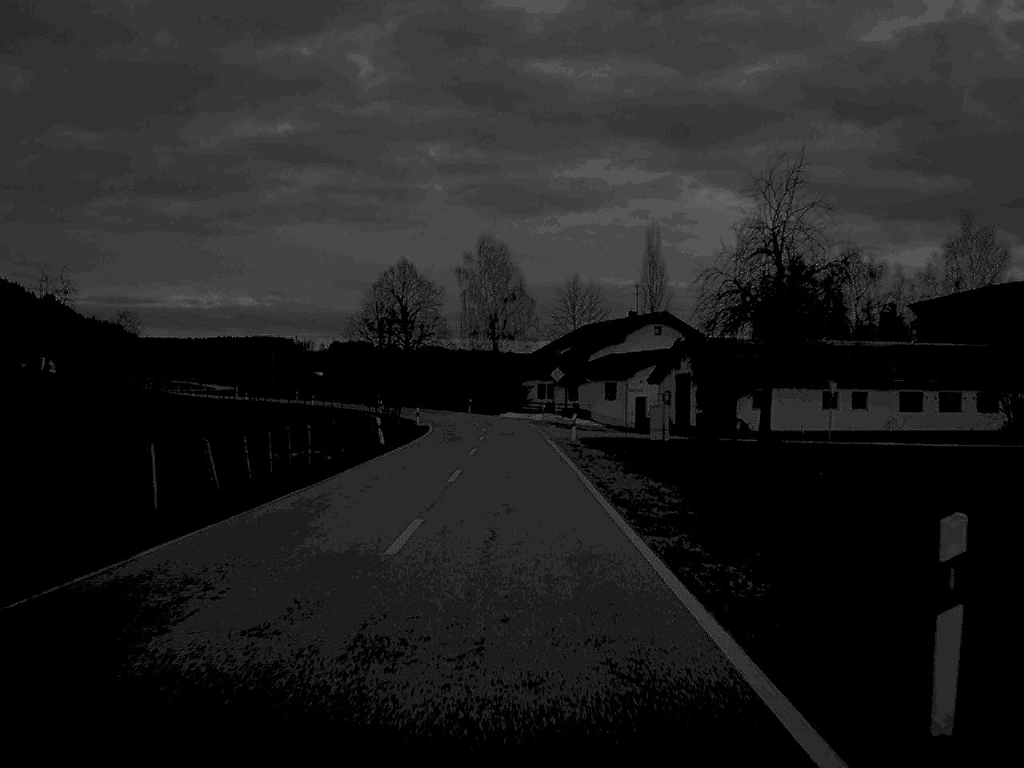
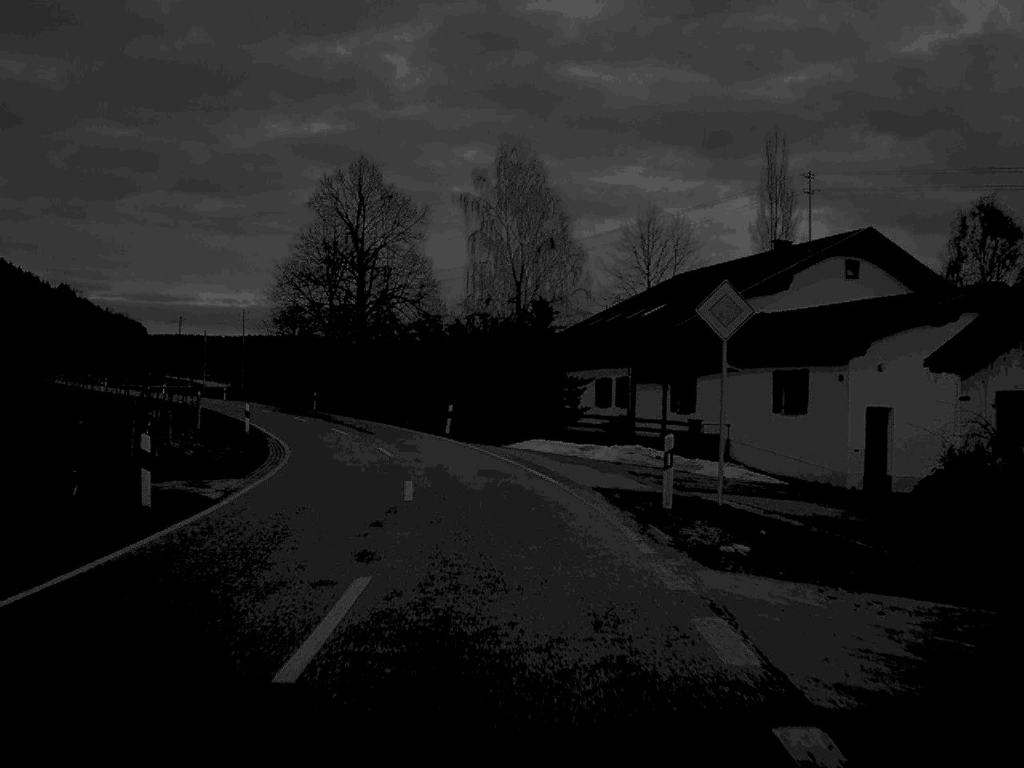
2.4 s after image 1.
(-0.3, +53.7) m; -2°
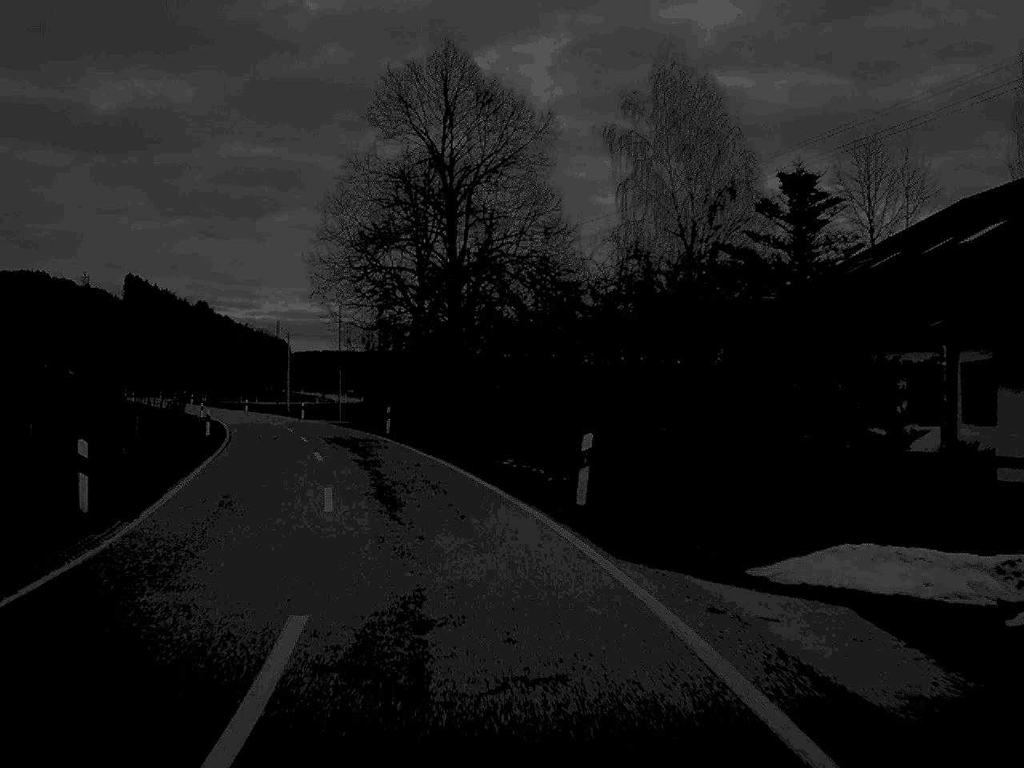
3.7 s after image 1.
(-1.2, +25.8) m; -7°
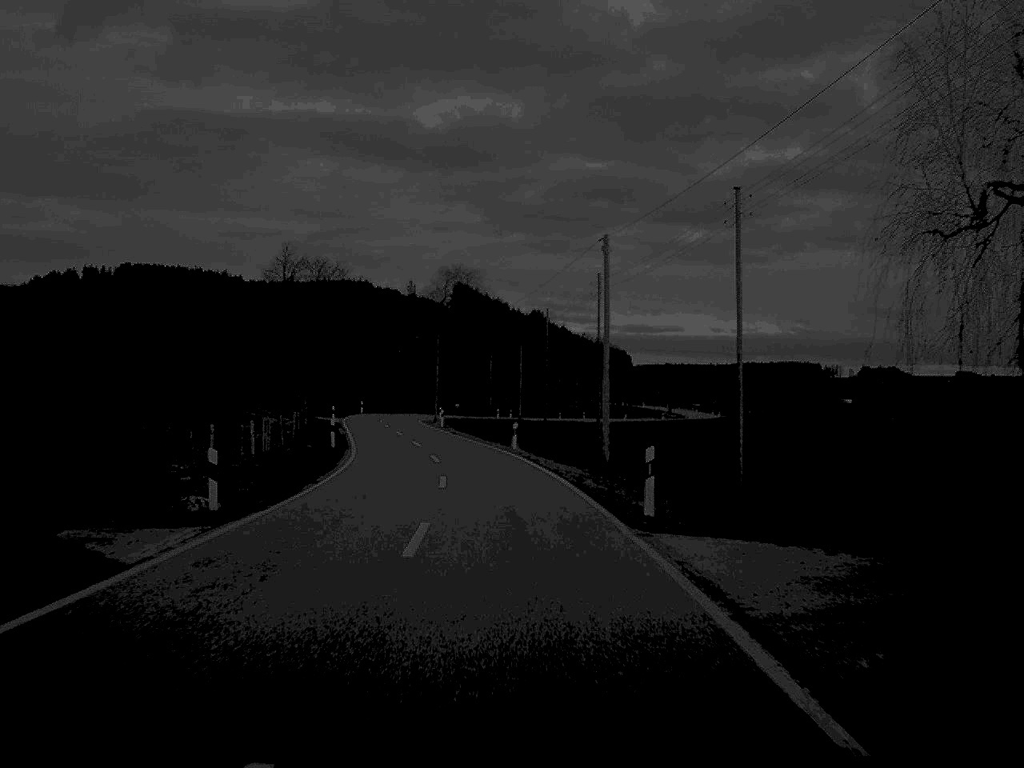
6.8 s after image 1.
(-10.6, +62.7) m; -15°
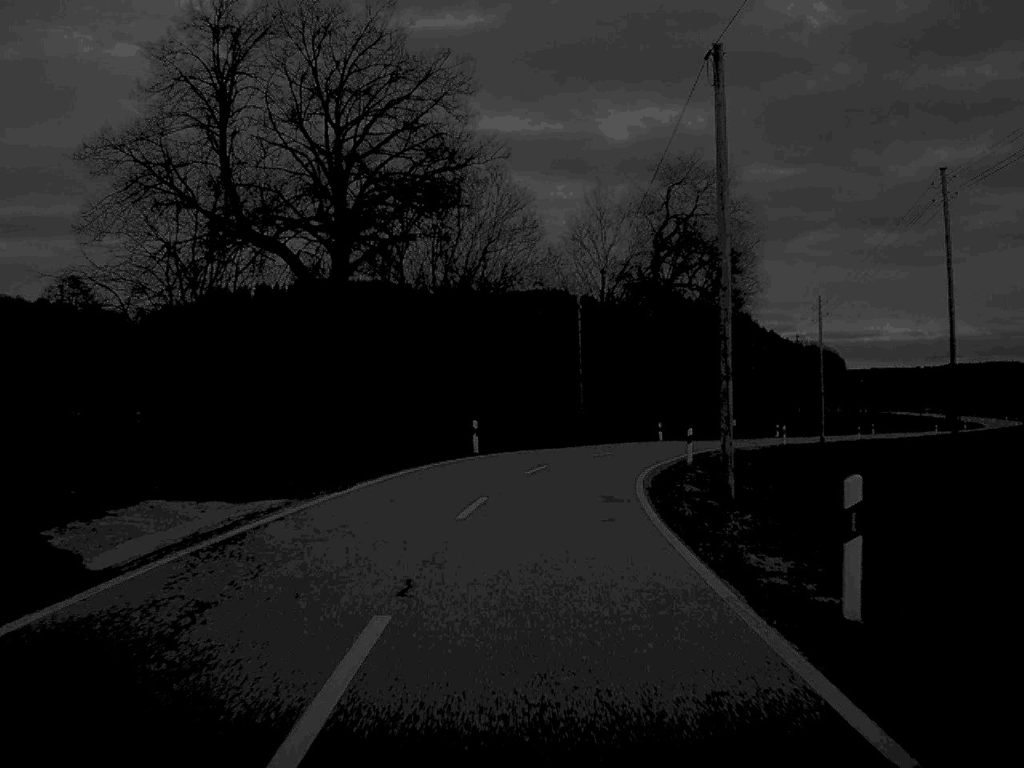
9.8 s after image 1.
(-5.8, +67.7) m; -9°
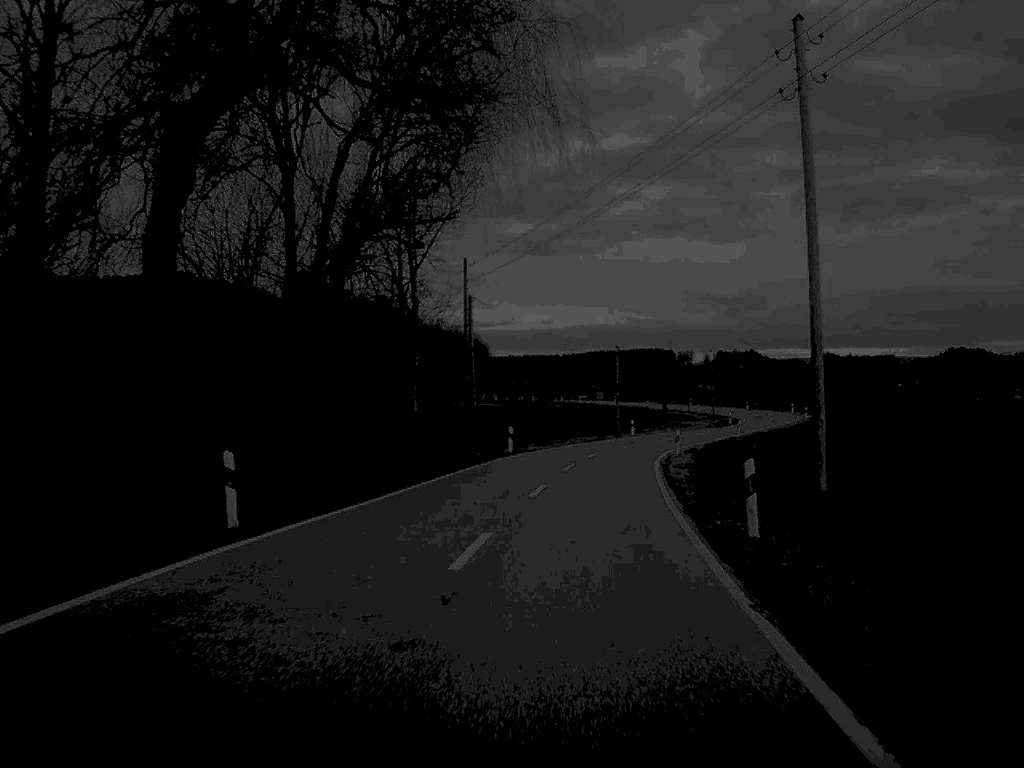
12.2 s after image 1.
(+6.3, +52.0) m; +17°
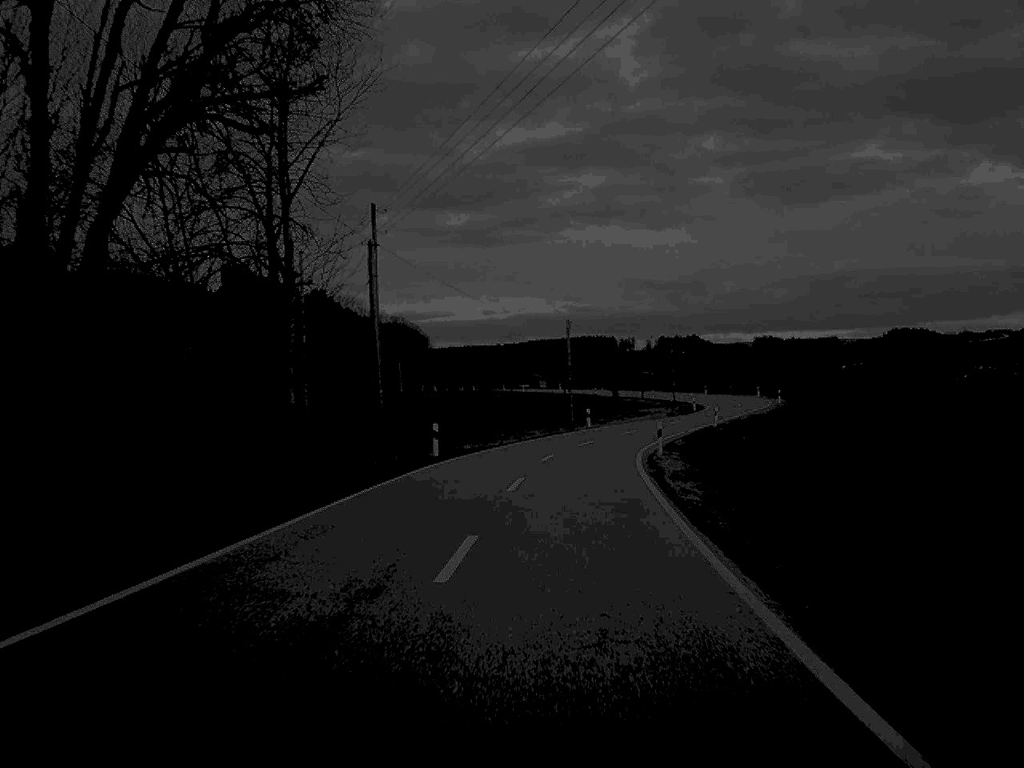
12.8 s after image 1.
(+0.3, +13.0) m; +3°
